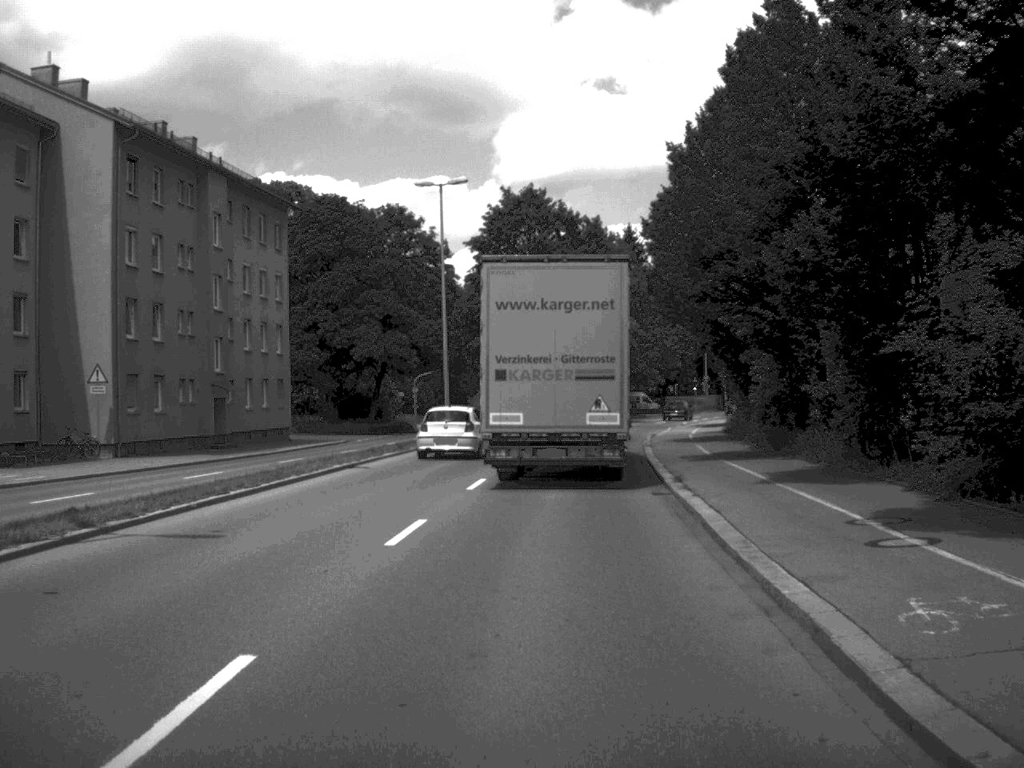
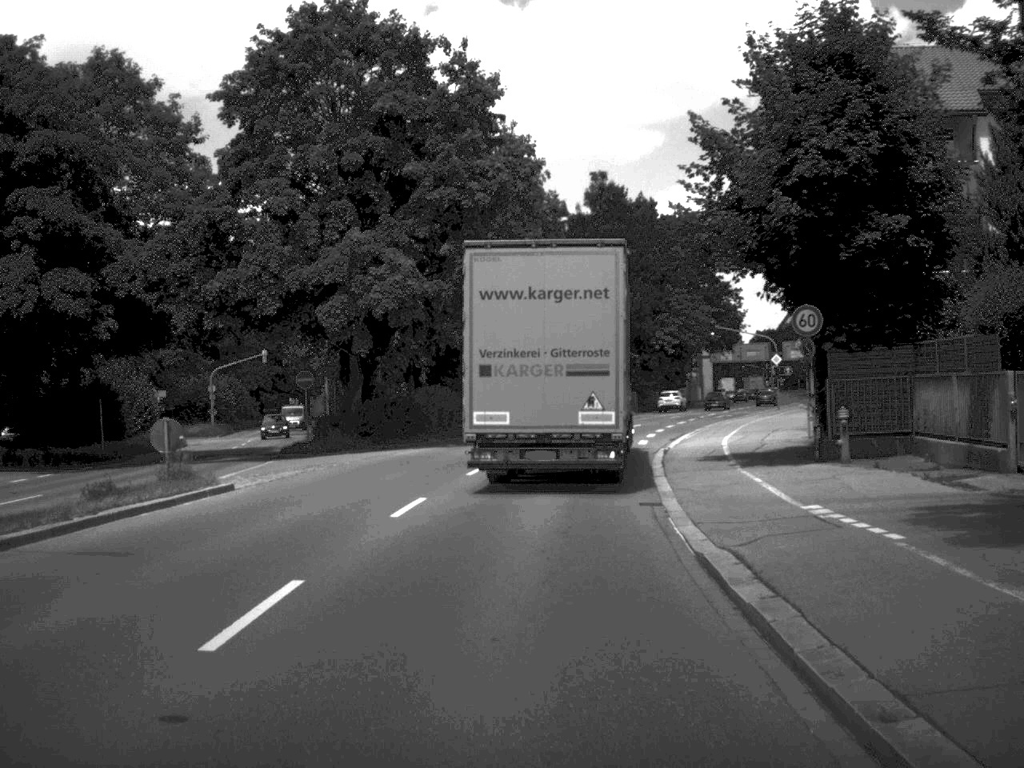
(+2.0, +41.0) m; +6°
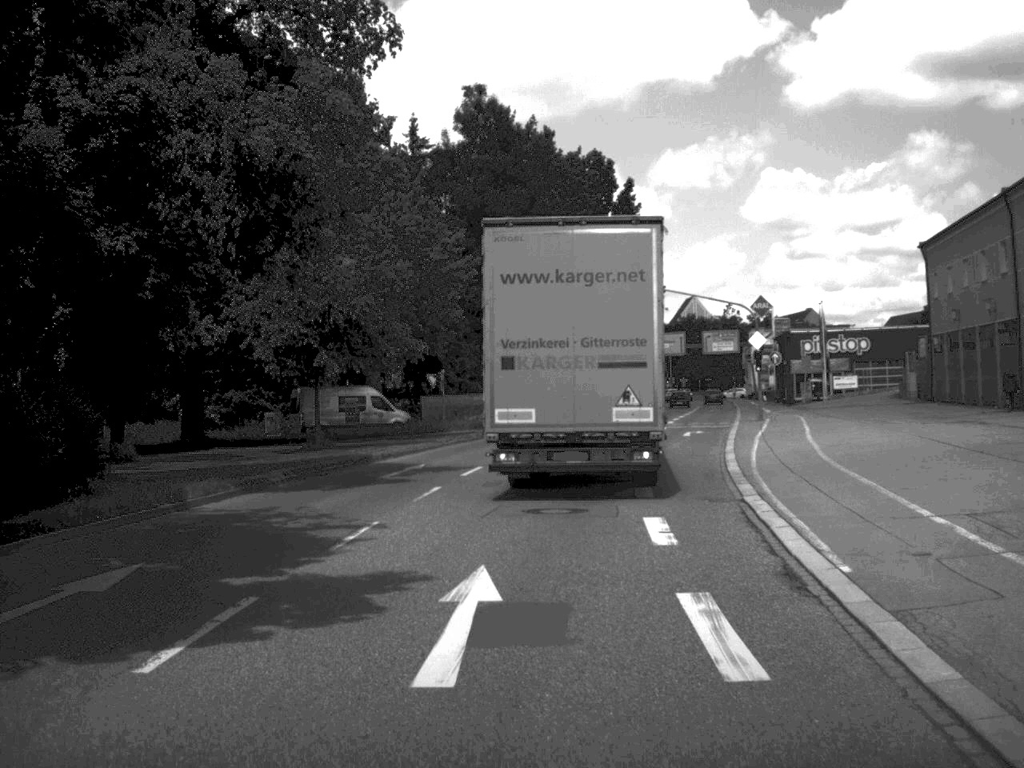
(+1.5, +33.1) m; +5°
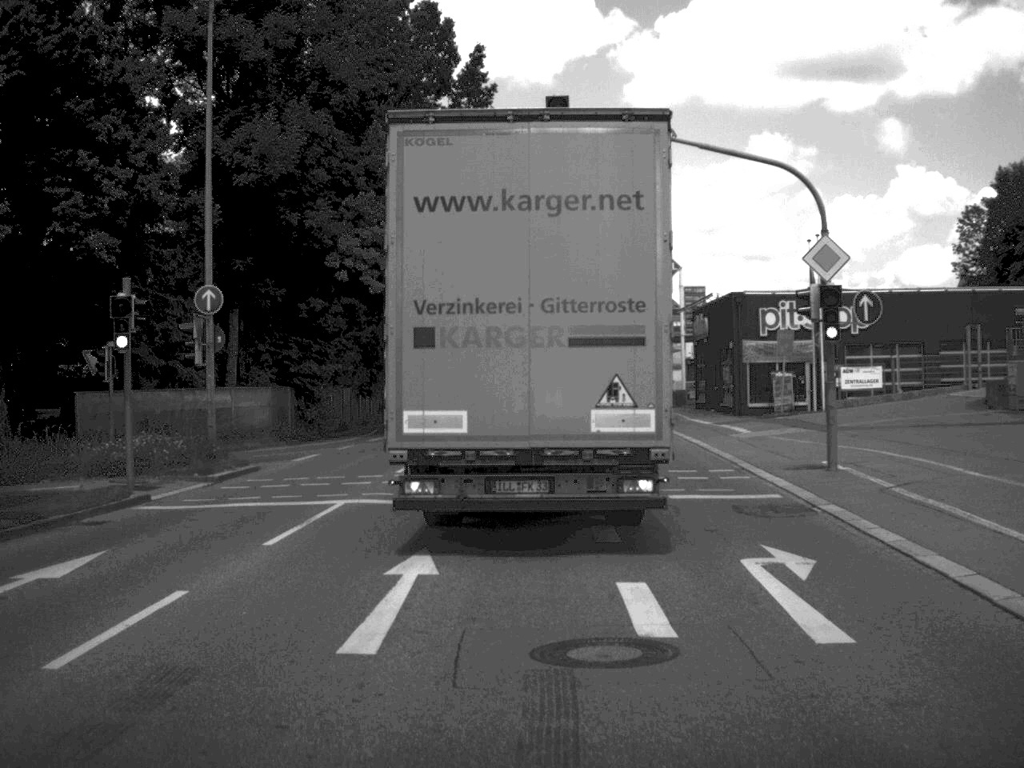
(+2.2, +35.0) m; +7°
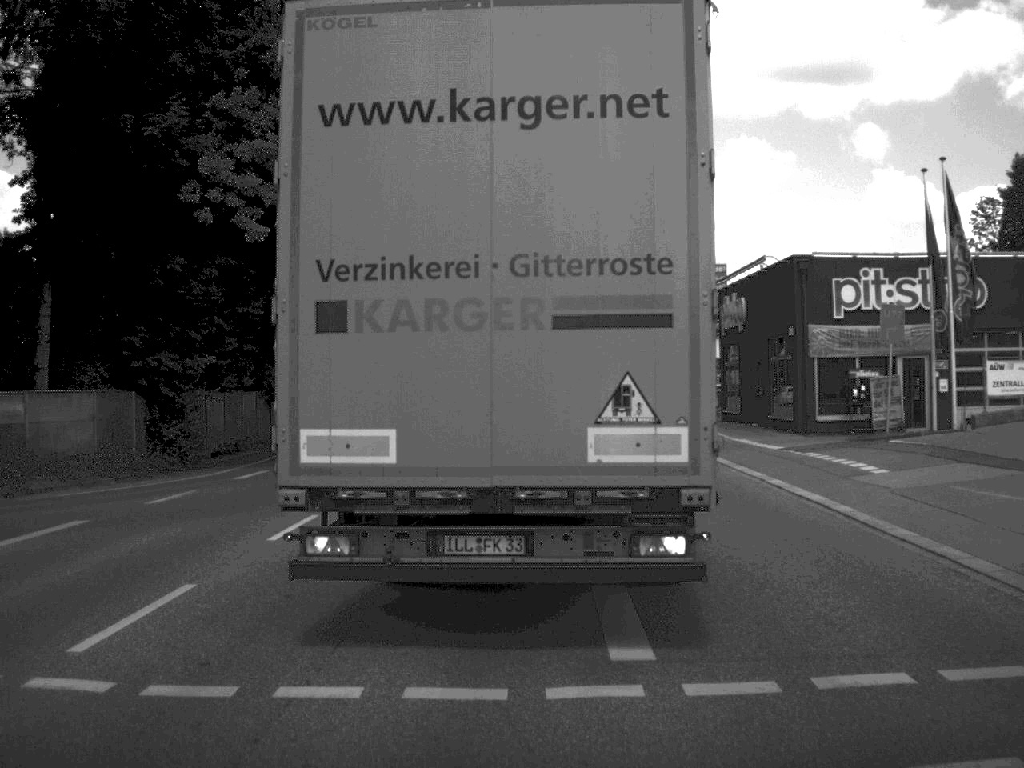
(+0.2, +16.2) m; +1°
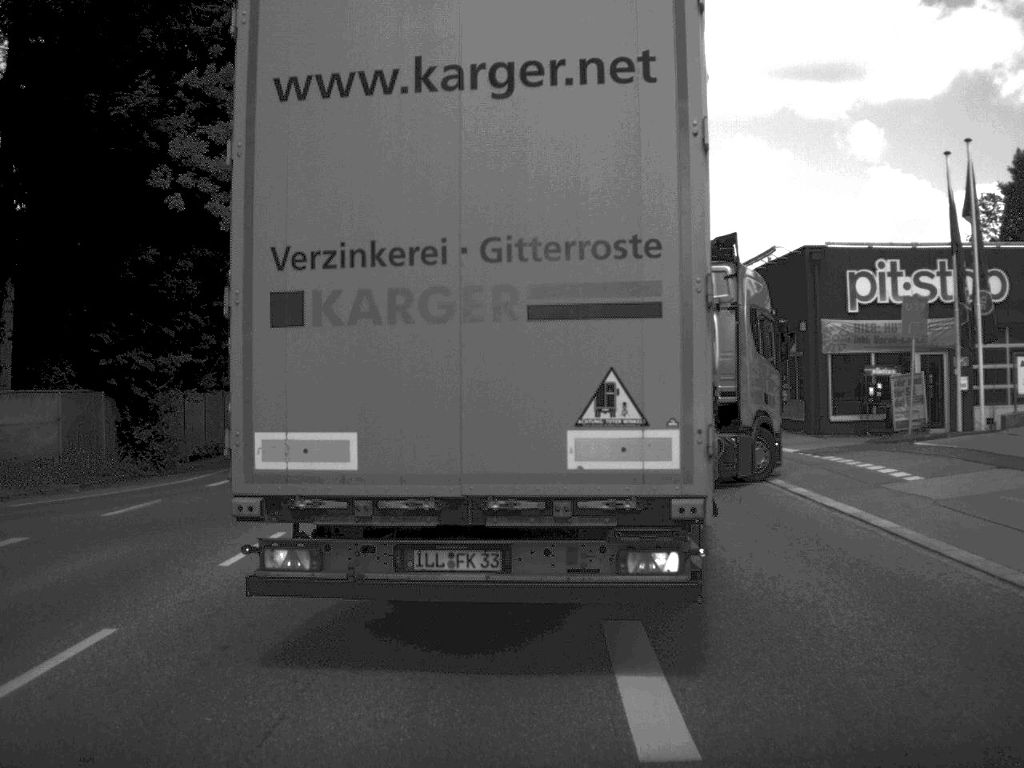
(0.0, +2.0) m; 0°
